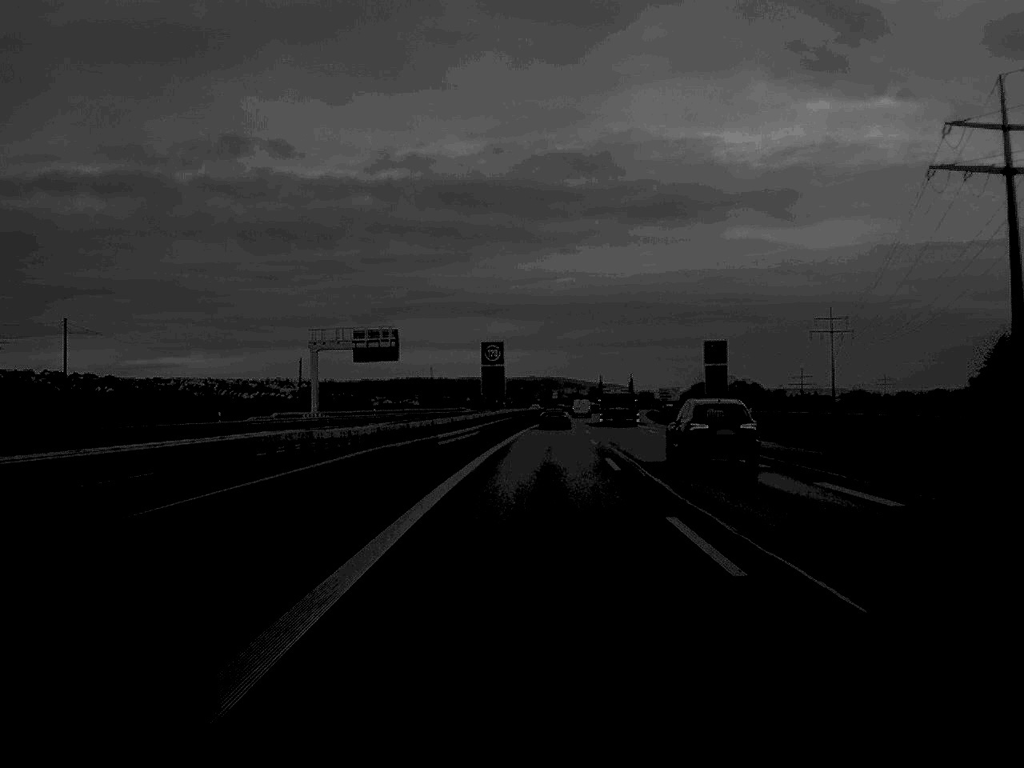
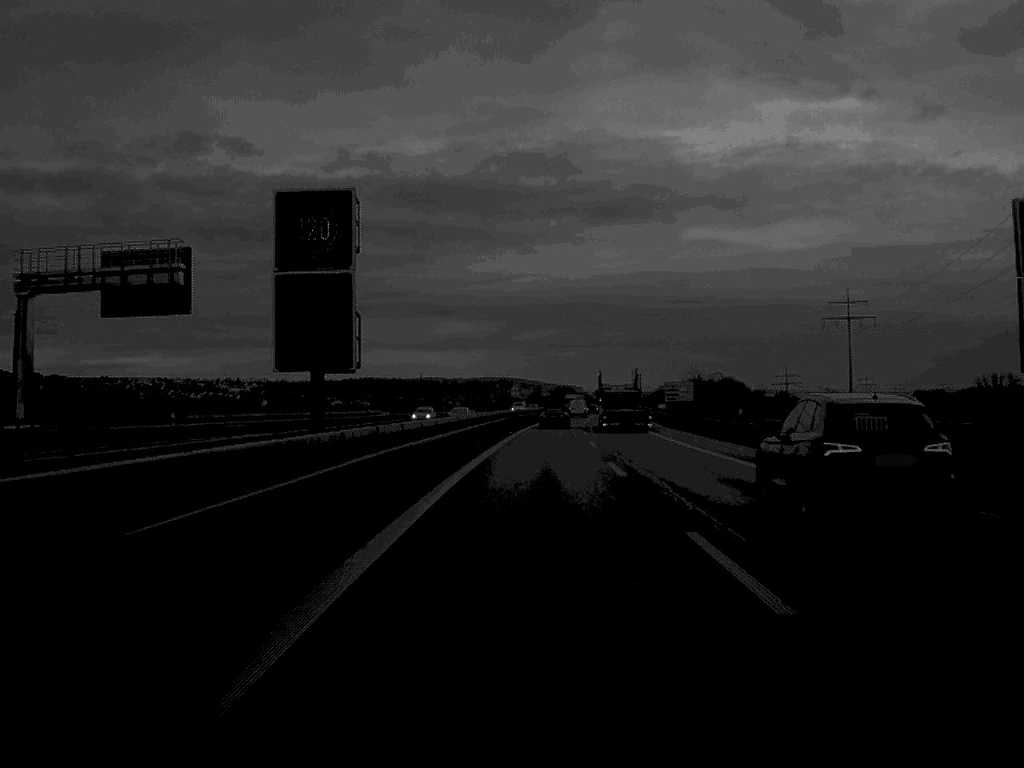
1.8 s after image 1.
(+1.0, +57.2) m; +2°
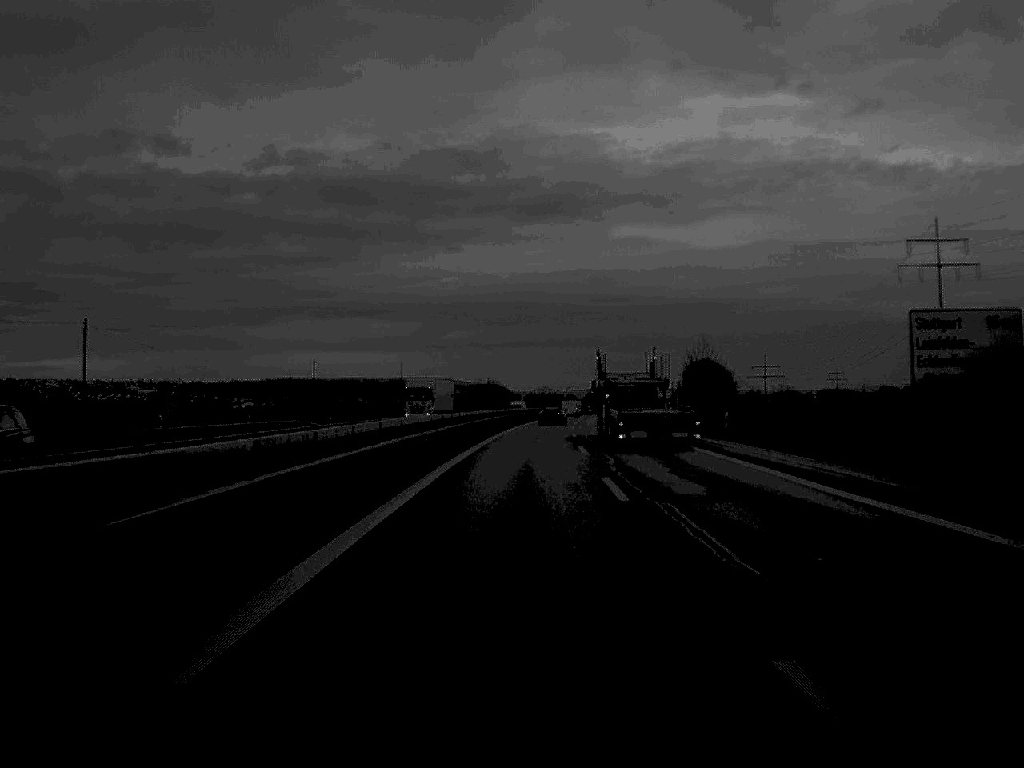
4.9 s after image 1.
(+3.0, +99.2) m; +3°
